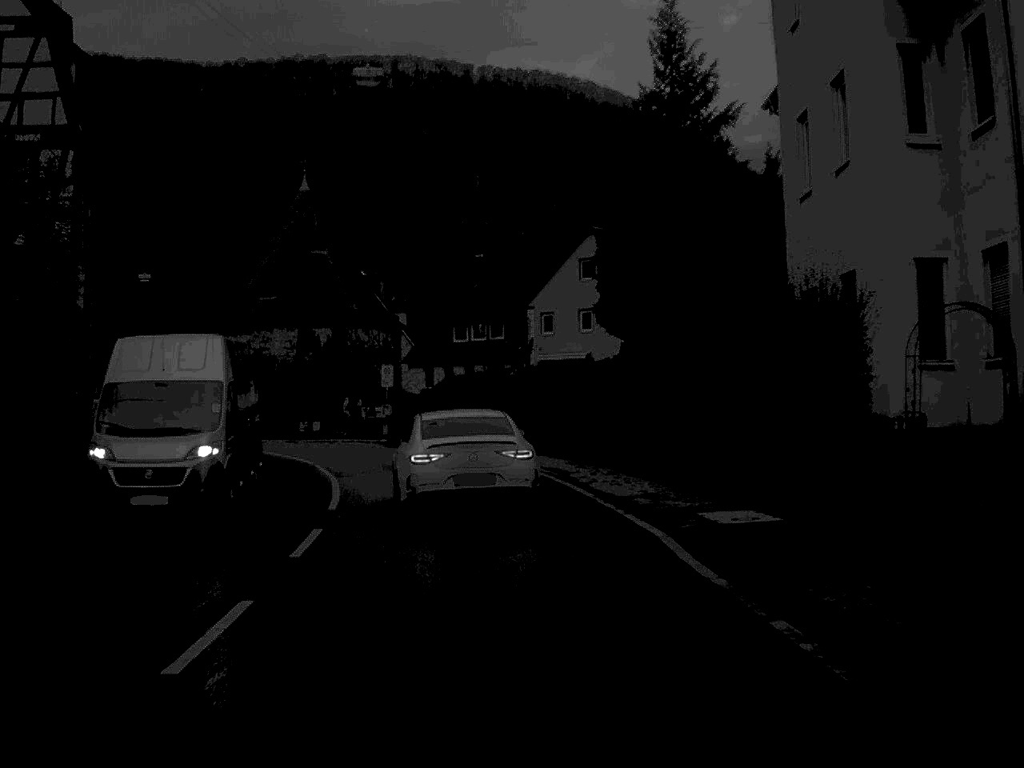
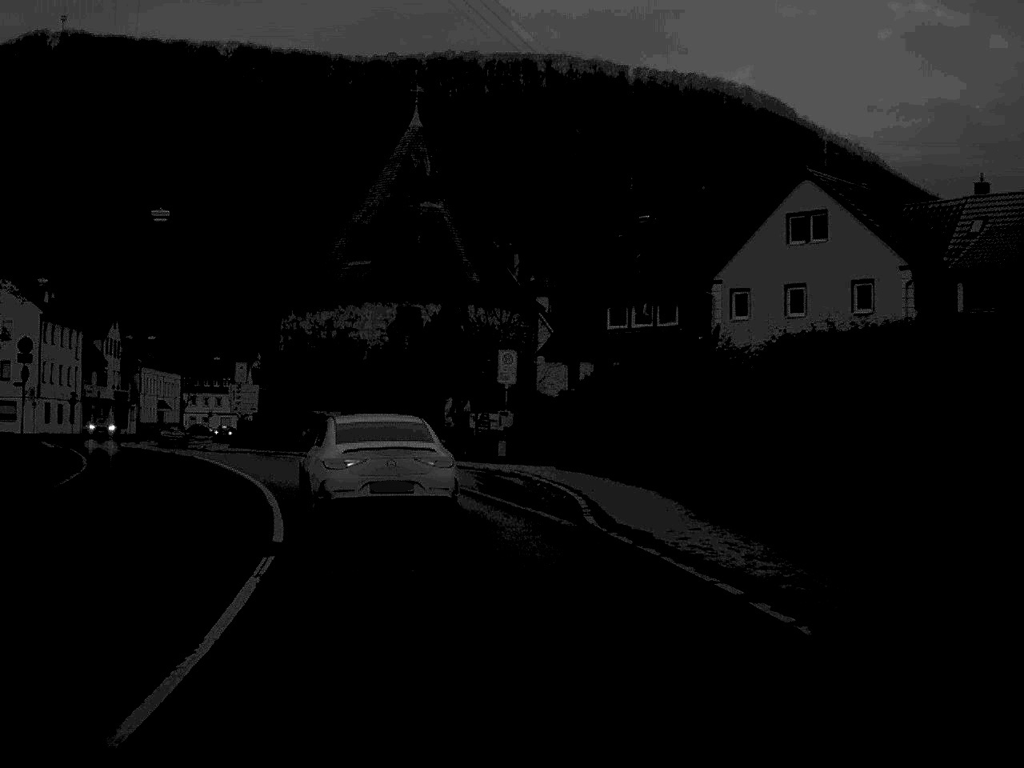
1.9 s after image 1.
(-1.1, +19.9) m; -7°
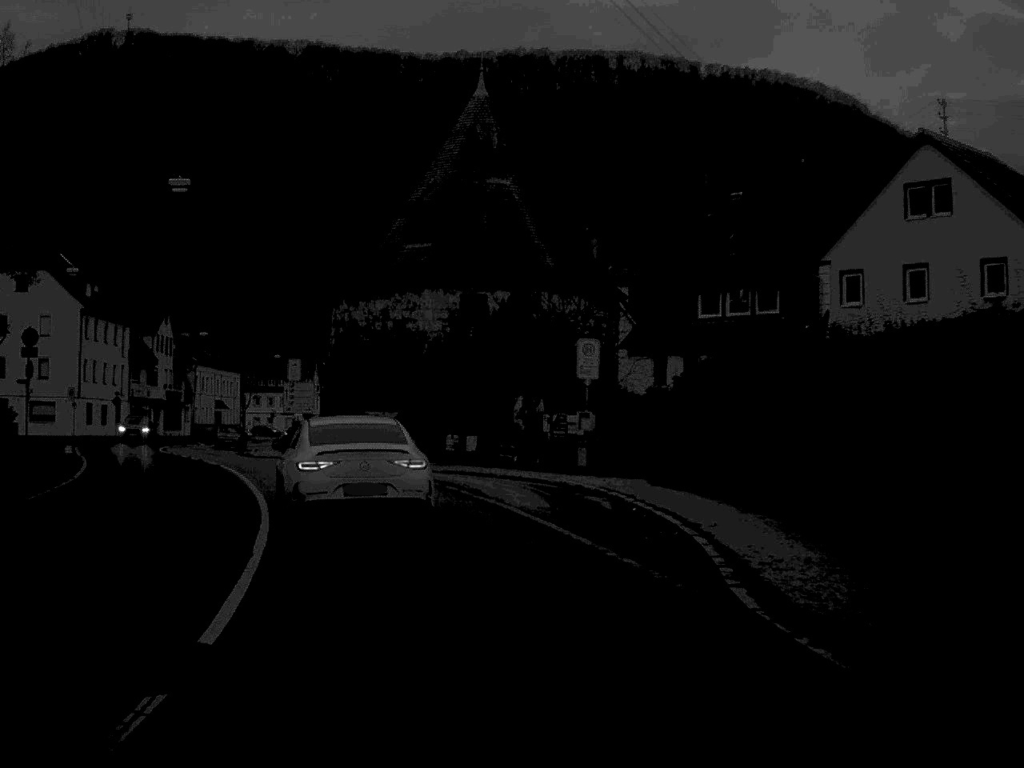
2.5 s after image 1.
(-0.2, +6.4) m; -3°
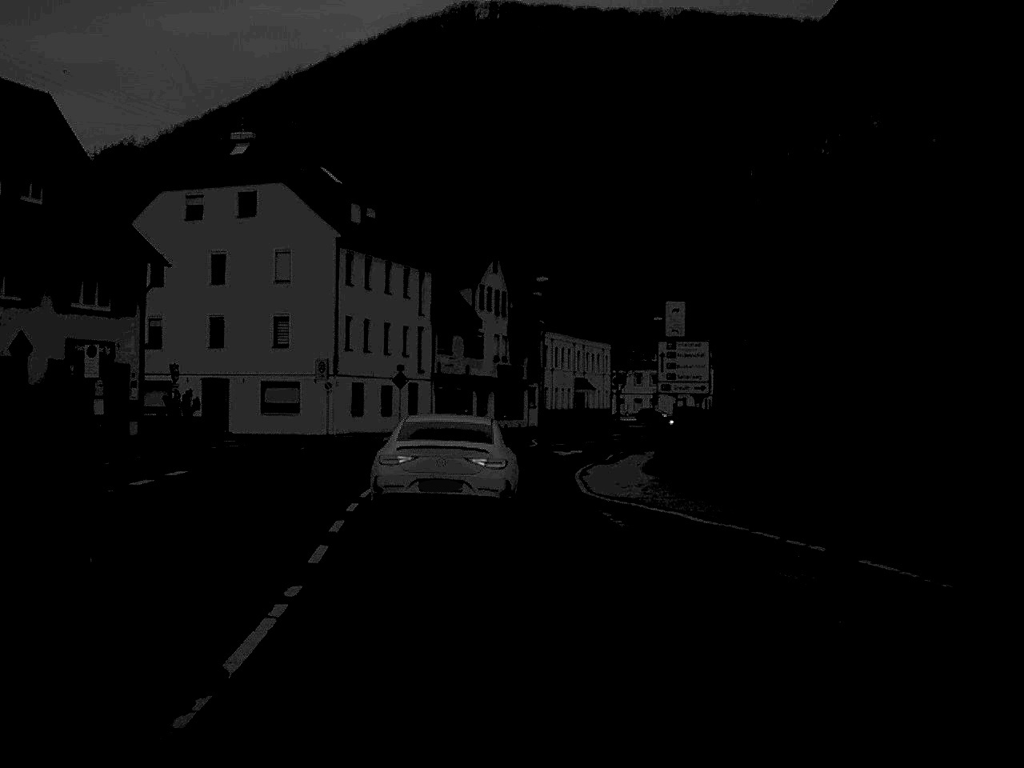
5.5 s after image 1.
(-4.8, +30.8) m; -17°
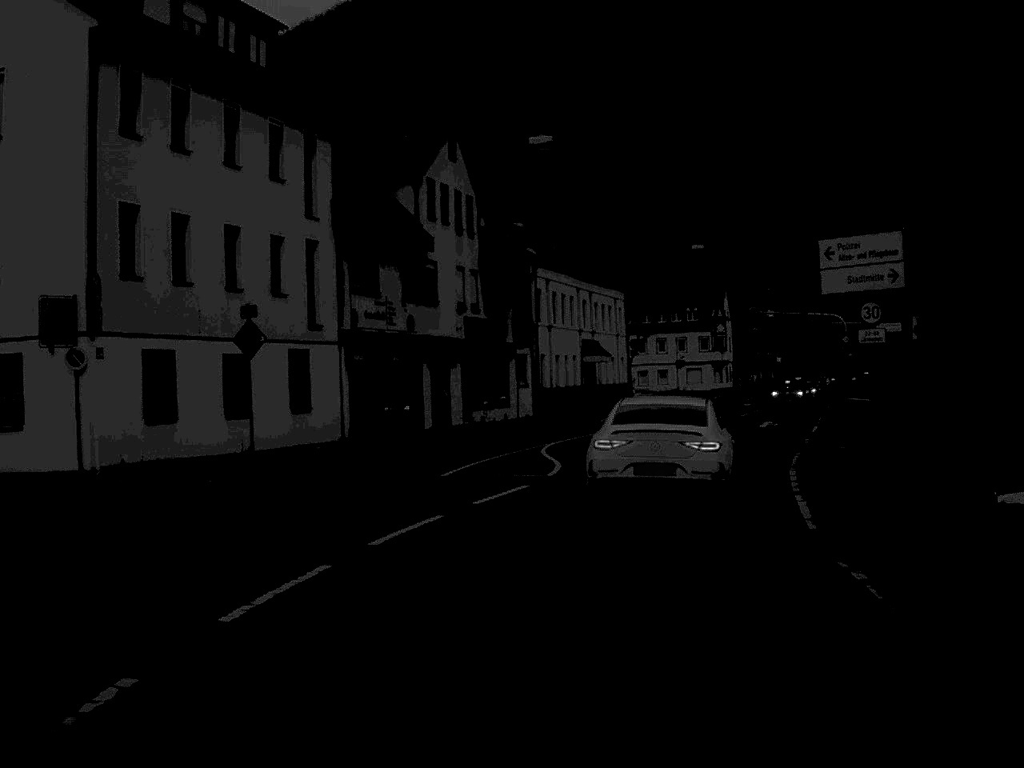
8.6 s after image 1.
(-0.7, +30.7) m; +2°
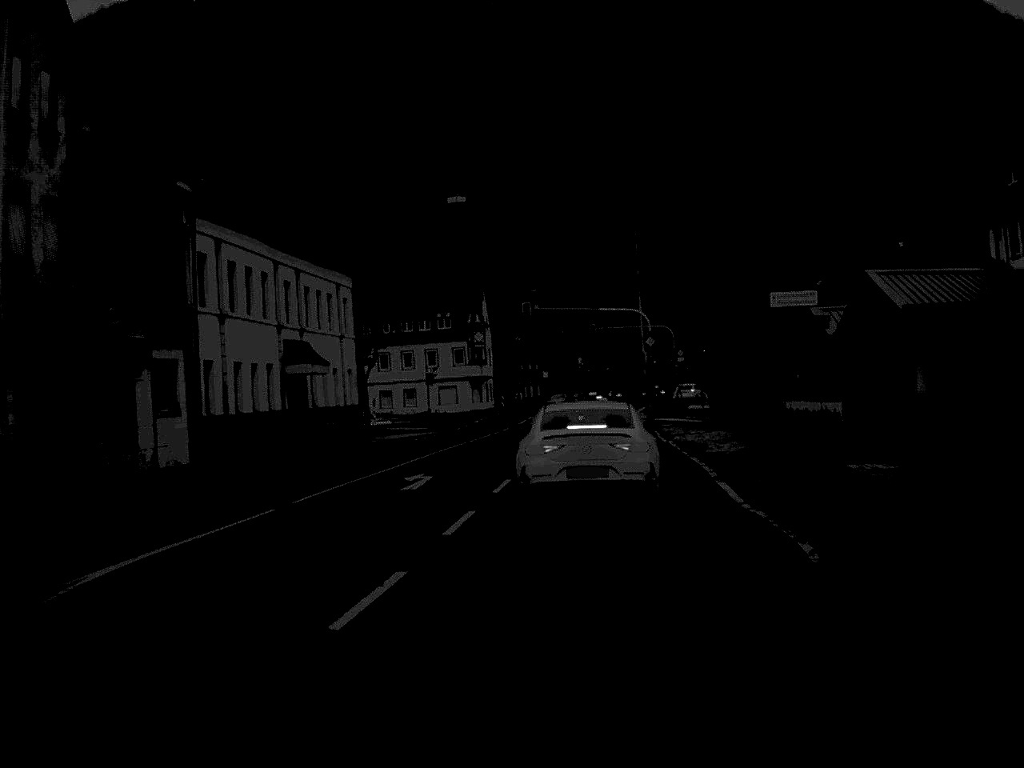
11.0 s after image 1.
(+2.1, +21.3) m; +11°
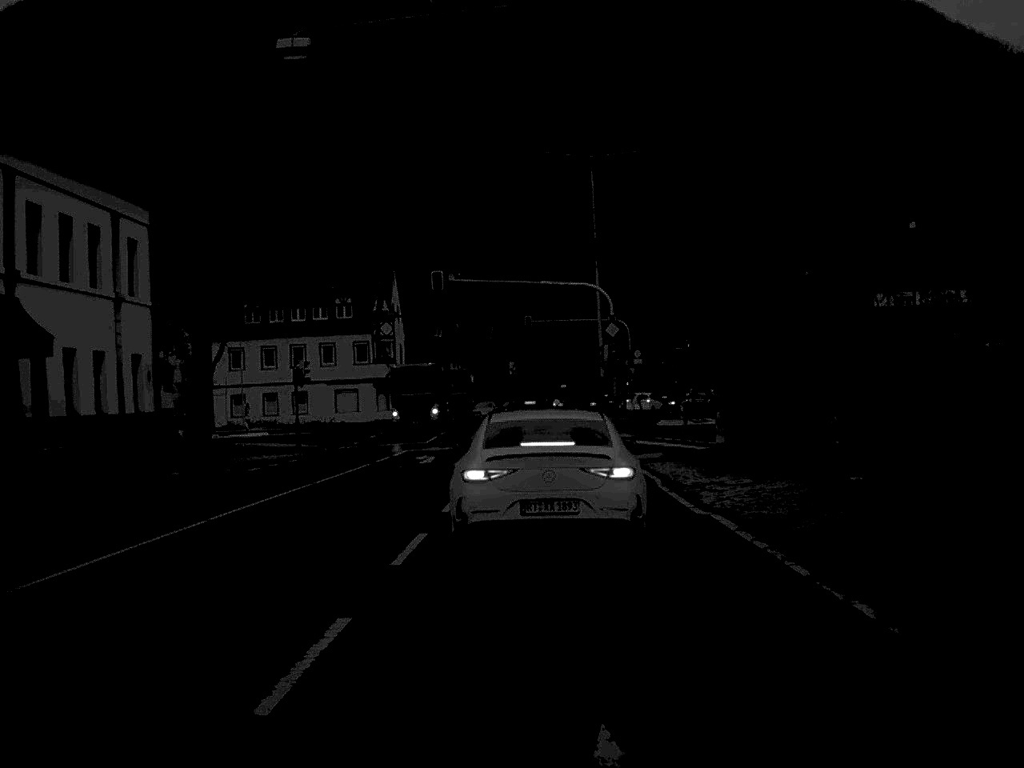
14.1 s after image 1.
(+0.7, +19.9) m; +3°
